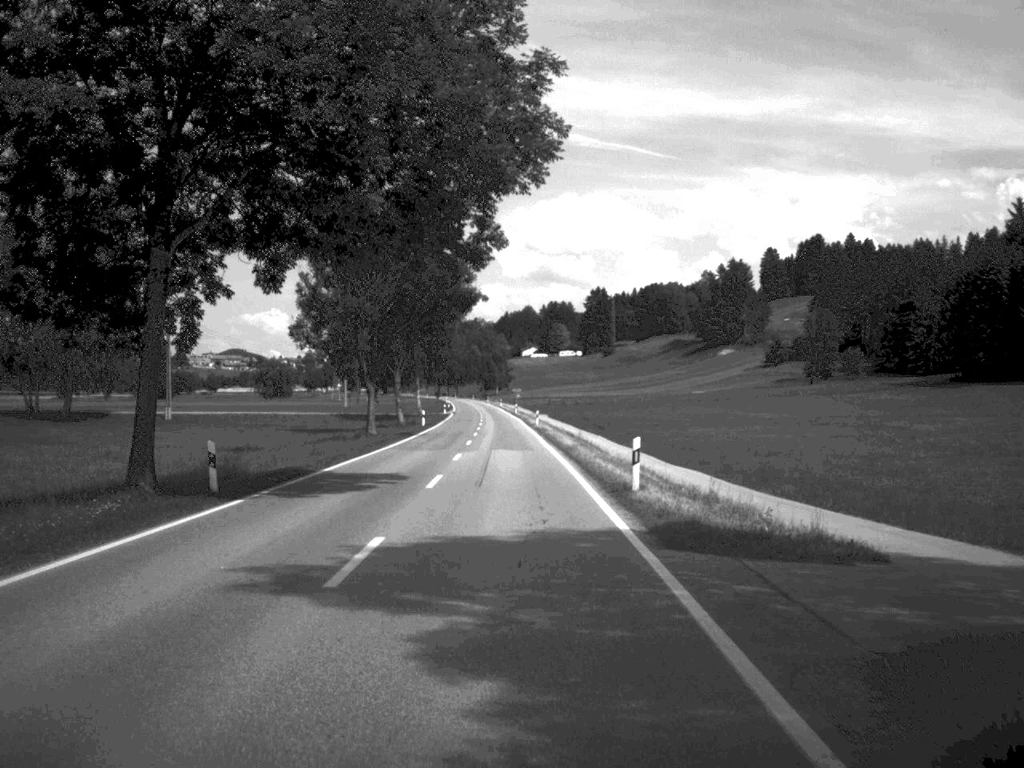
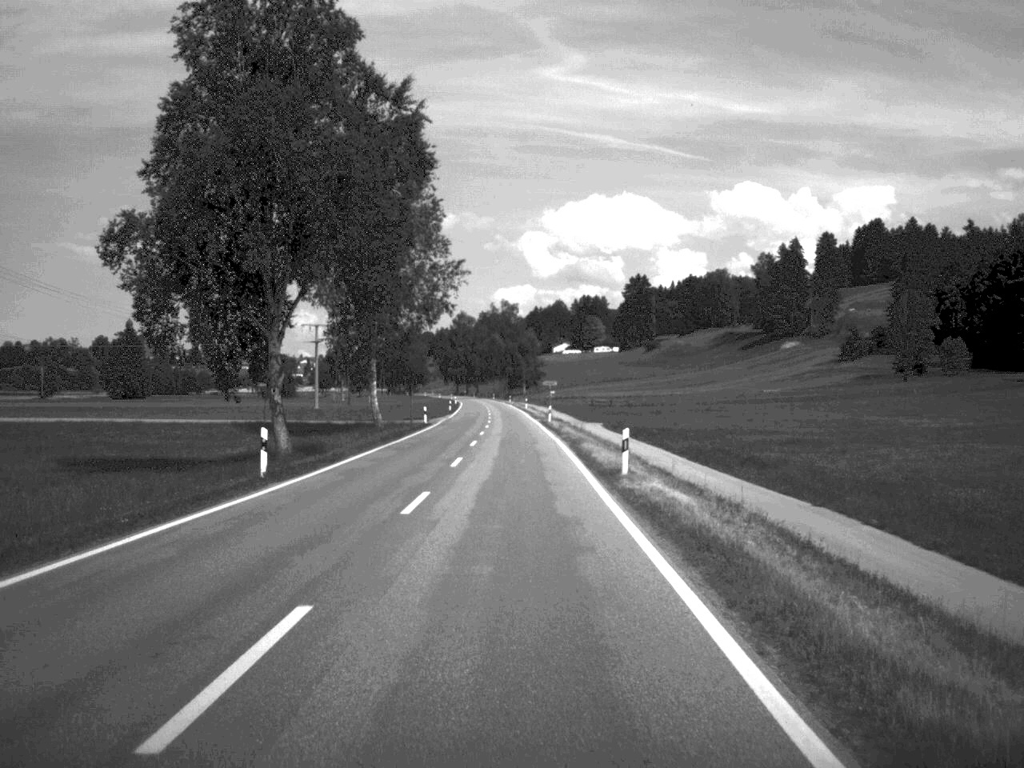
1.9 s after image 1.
(-0.6, +55.2) m; -1°
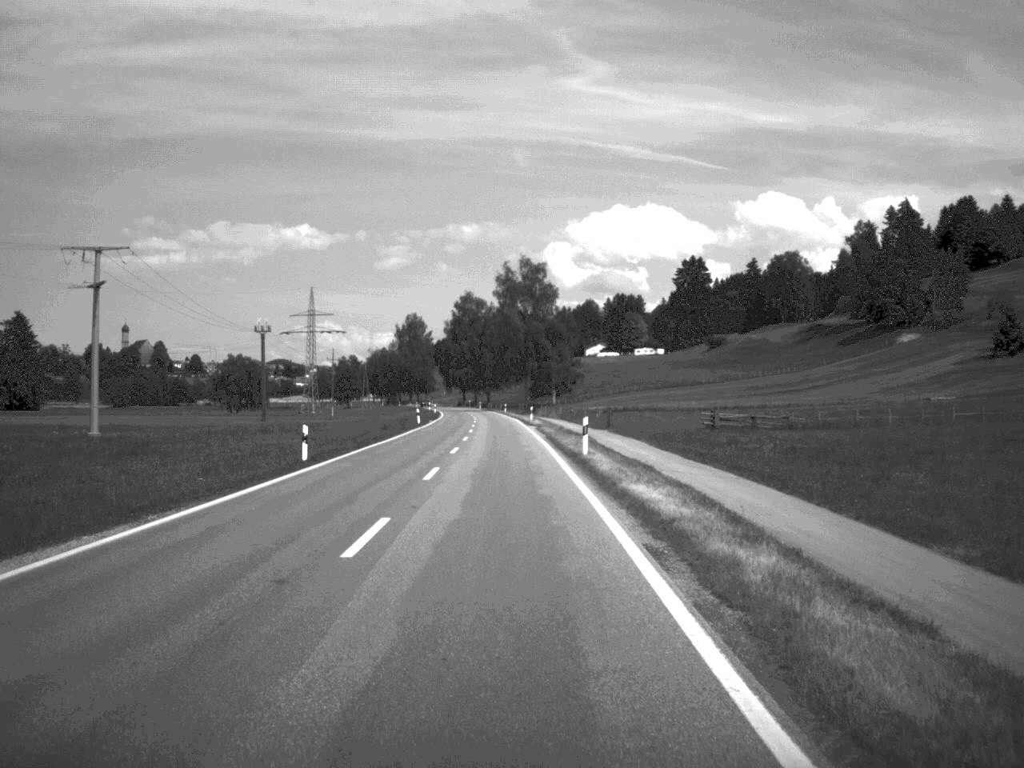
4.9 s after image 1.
(-0.8, +87.8) m; -1°
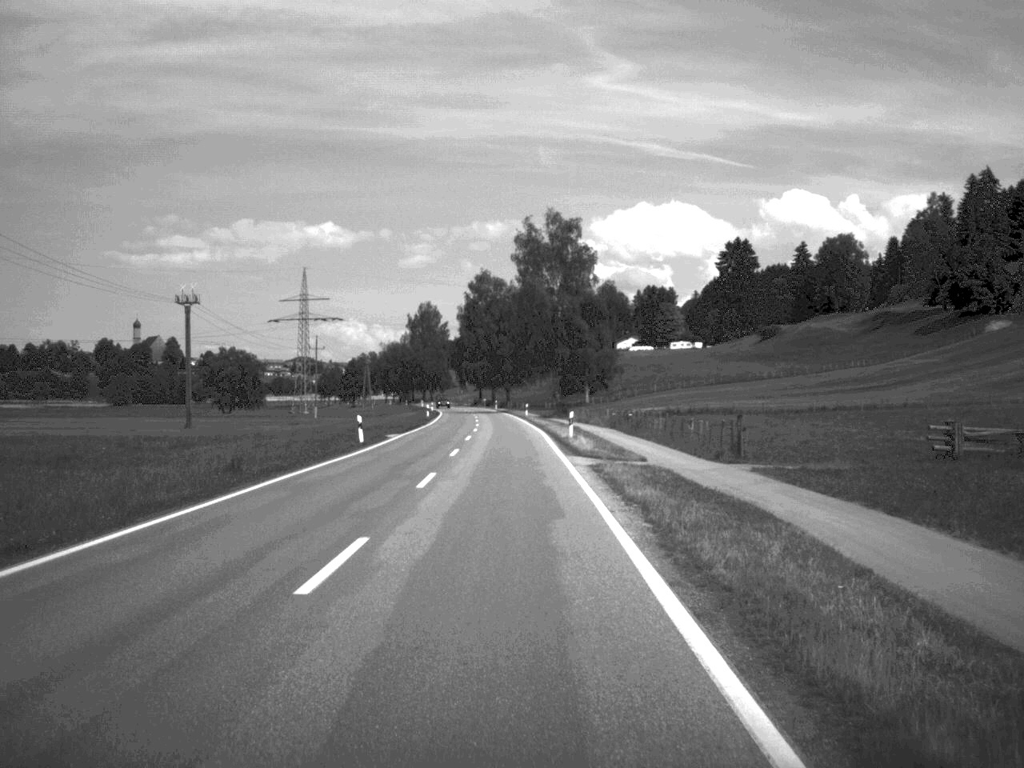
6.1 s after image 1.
(-0.3, +37.9) m; -1°
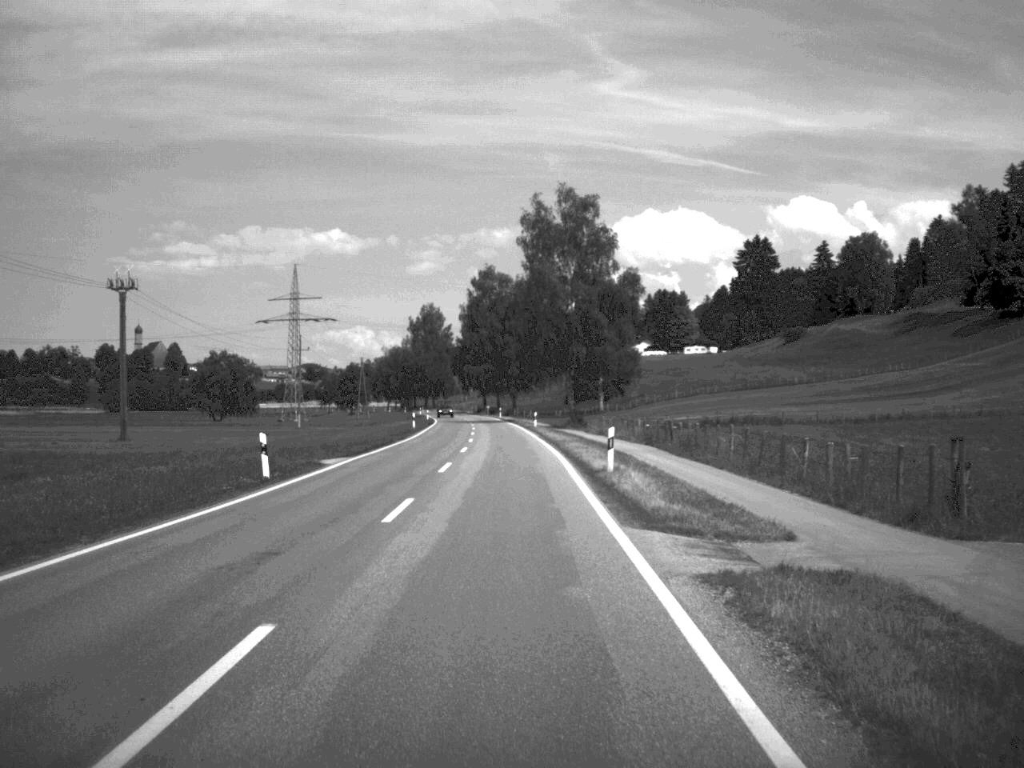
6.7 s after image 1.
(-0.1, +17.3) m; 0°
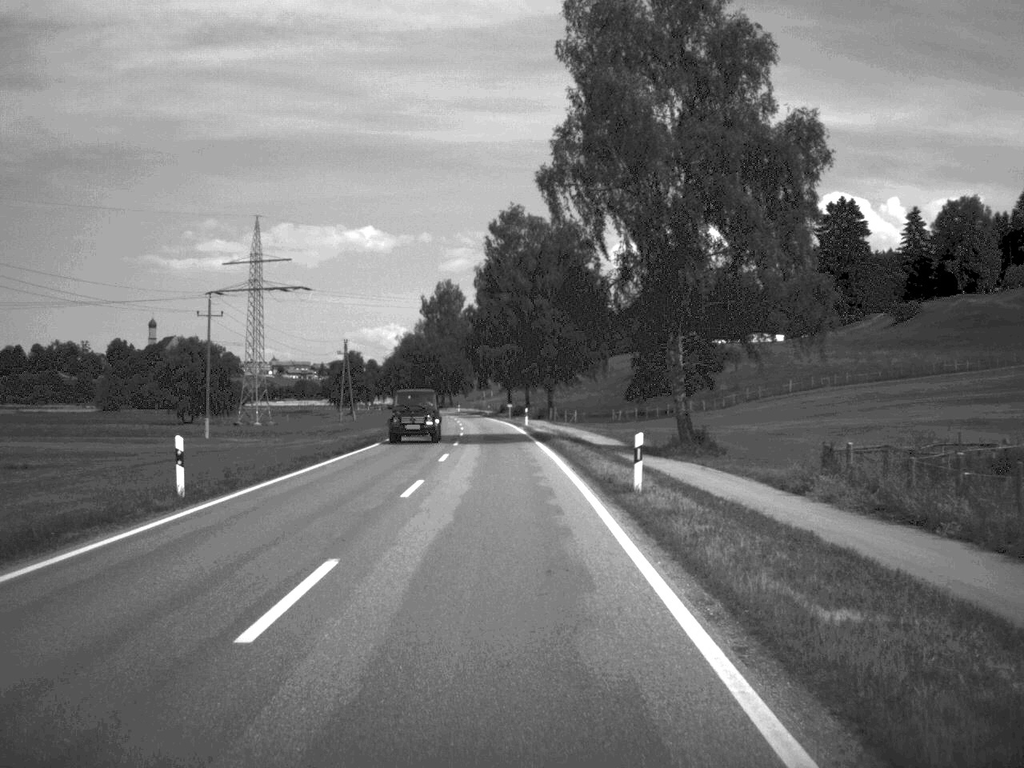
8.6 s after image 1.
(-0.7, +55.8) m; -2°
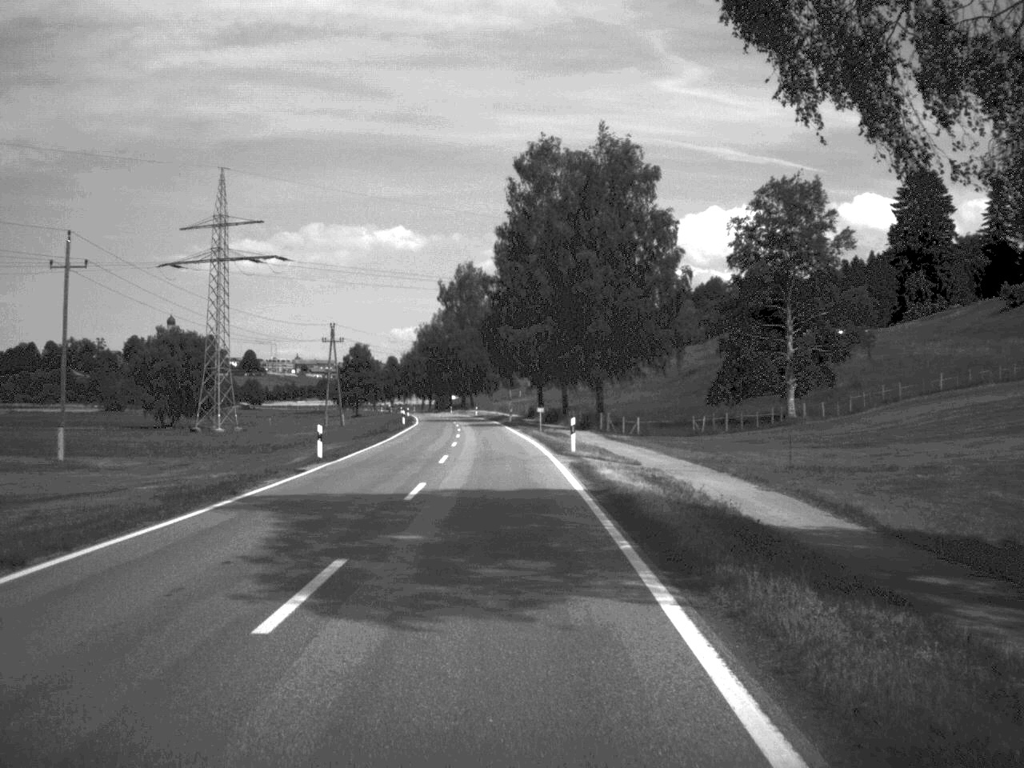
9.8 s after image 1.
(-0.4, +35.2) m; -1°
